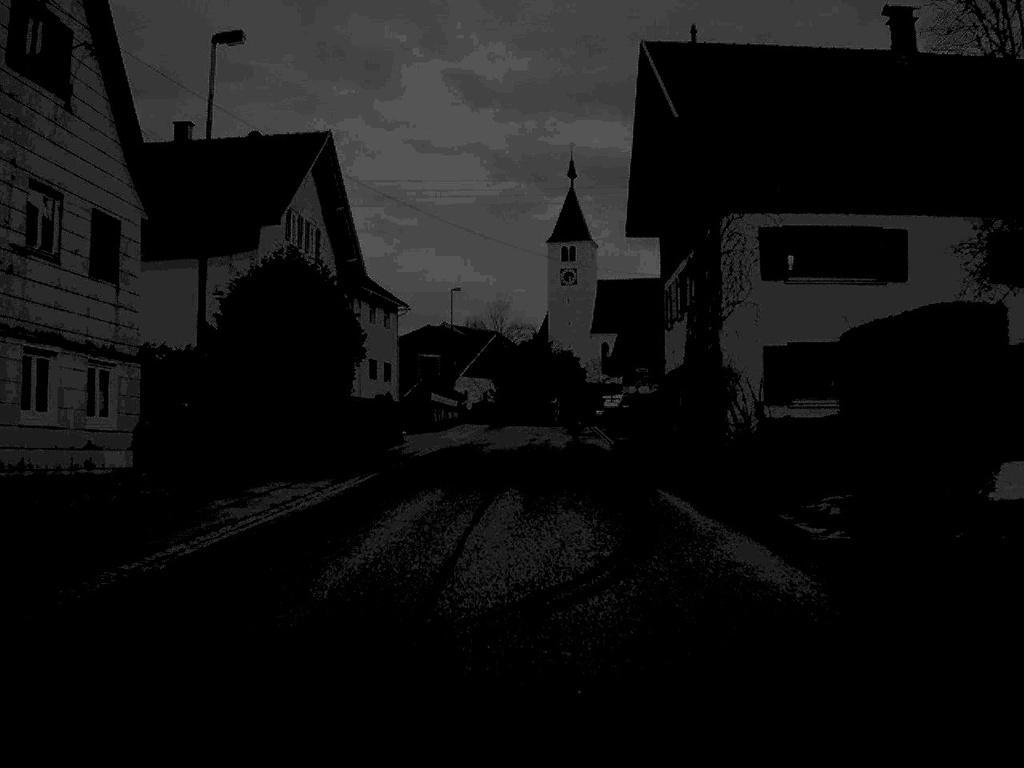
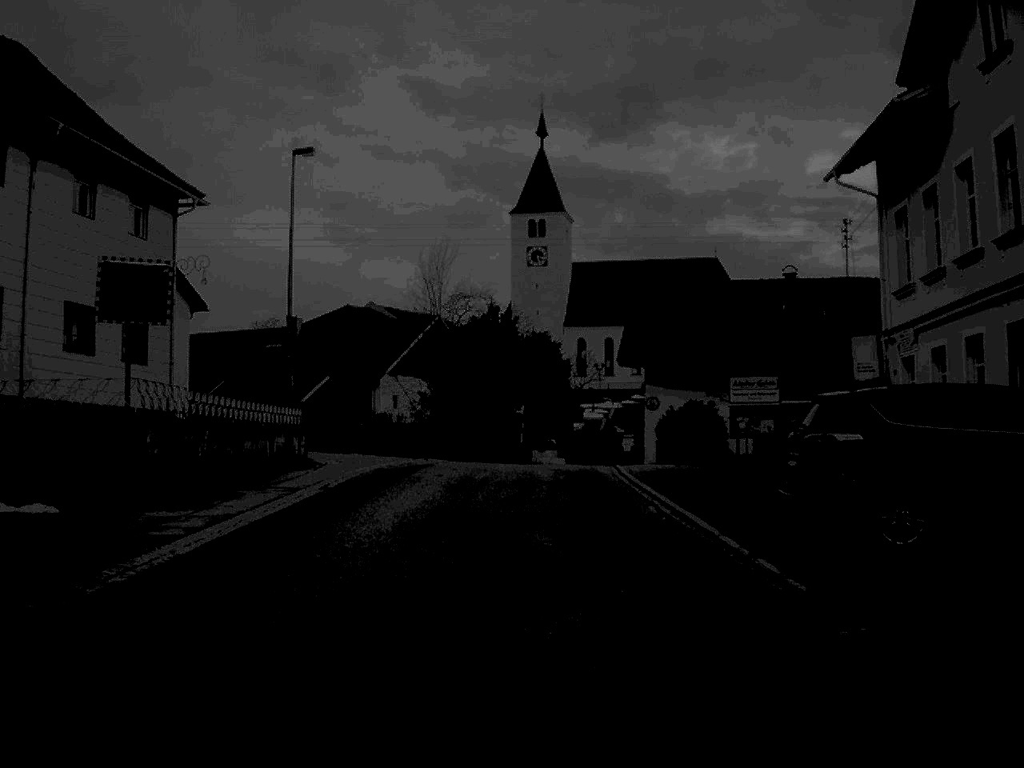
(+0.6, +40.5) m; +2°
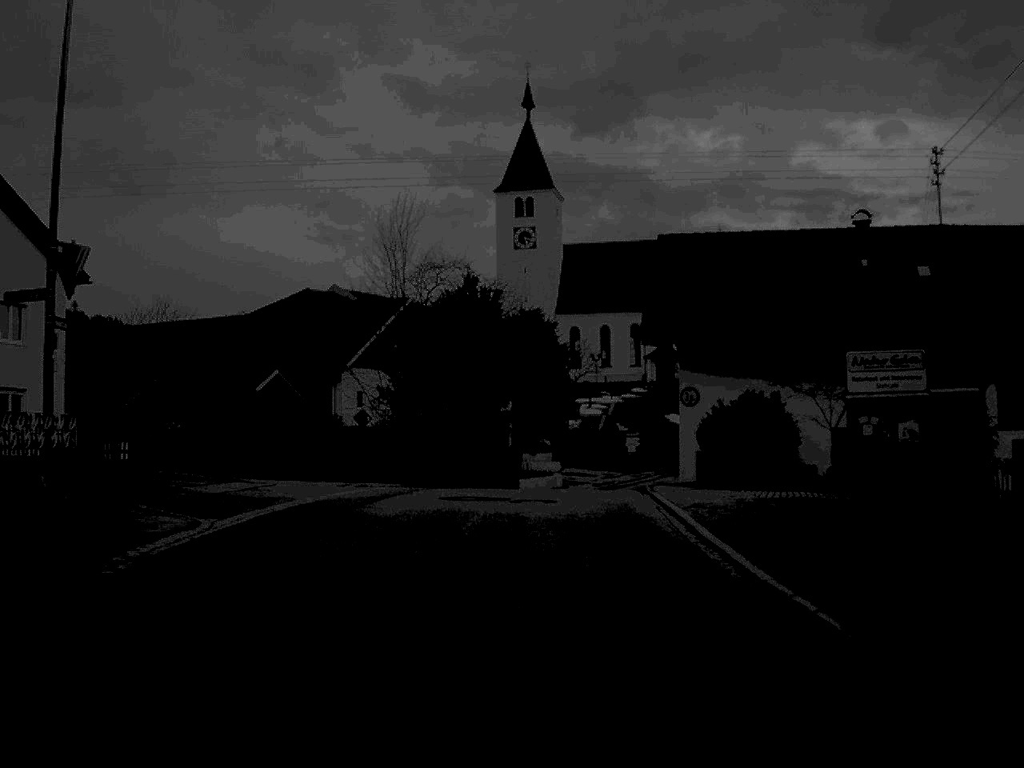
(+0.1, +14.8) m; +1°
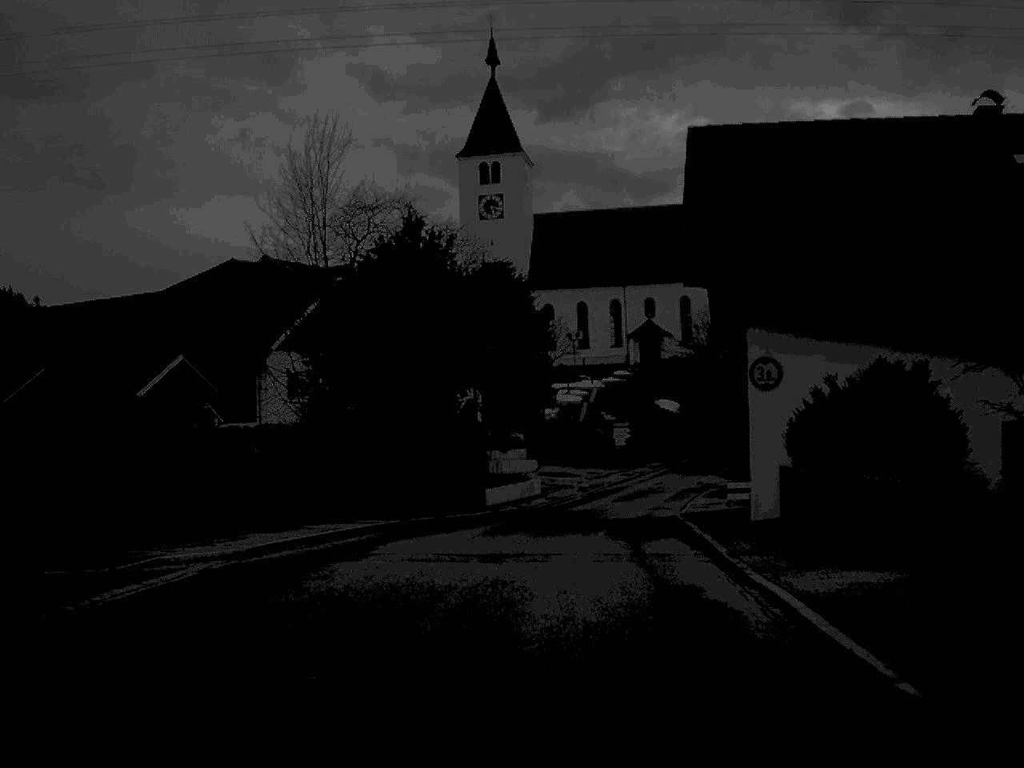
(+0.1, +15.3) m; +1°
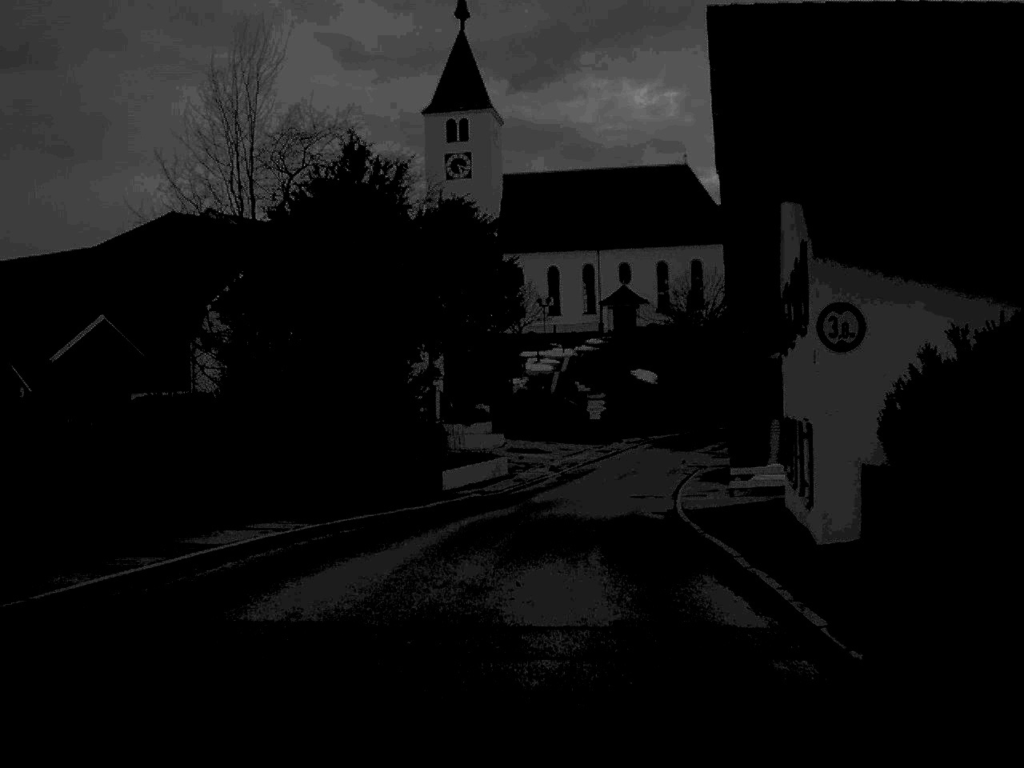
(+0.1, +7.2) m; +1°
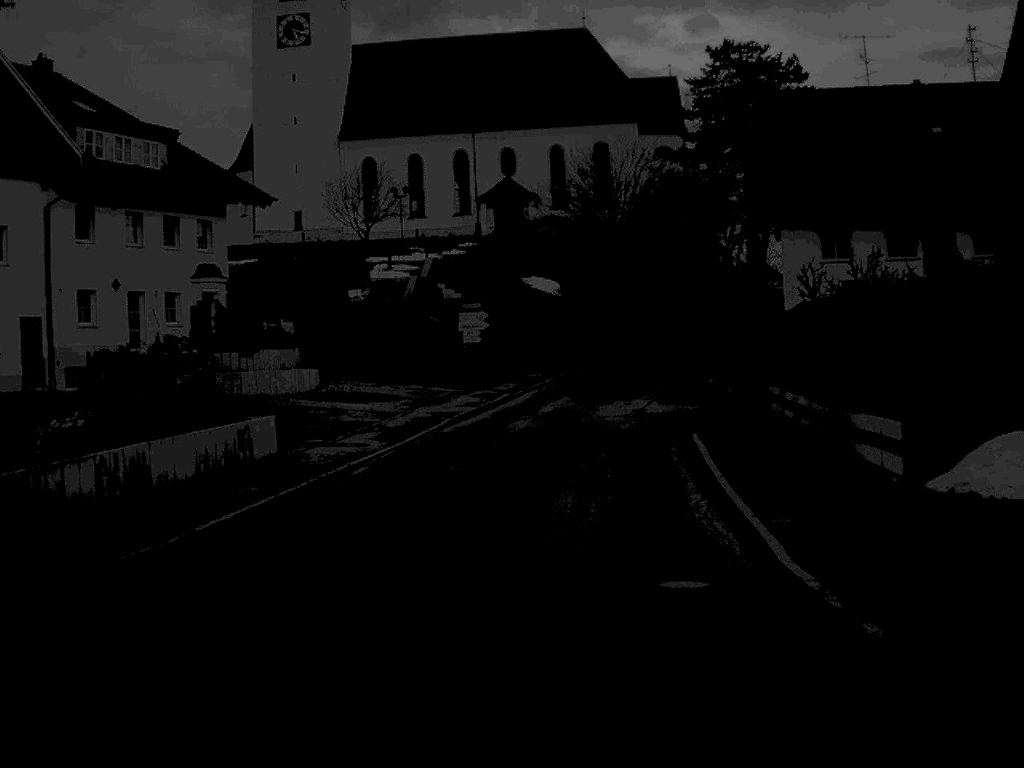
(+1.4, +29.7) m; +5°
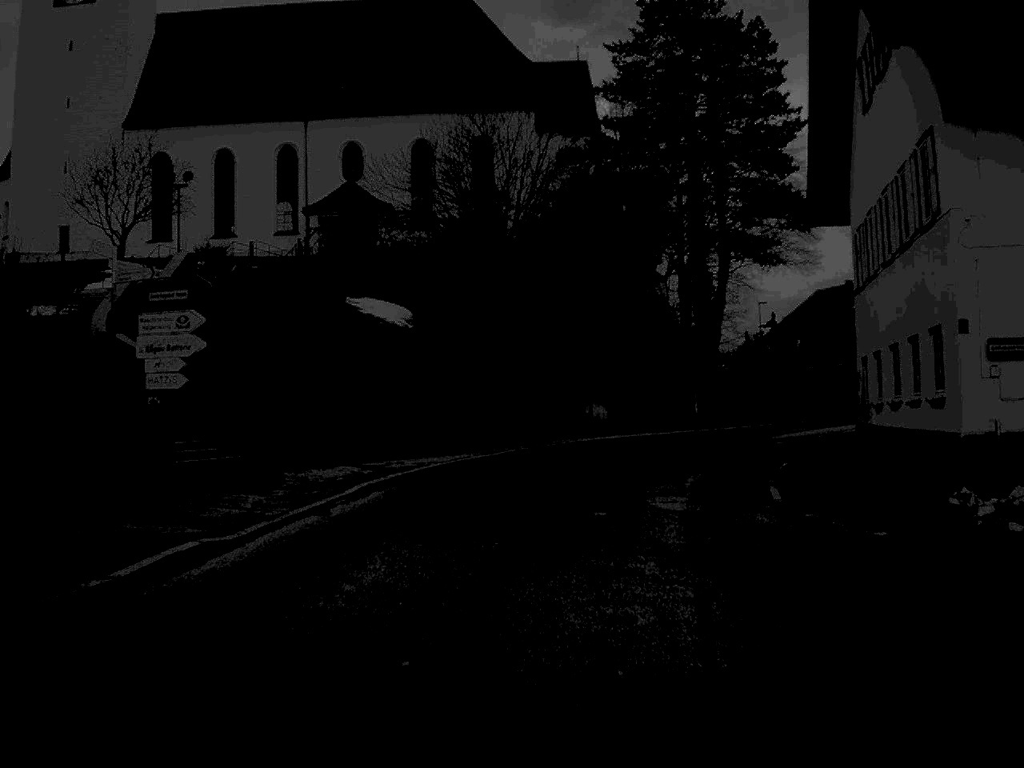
(+1.3, +28.7) m; +6°
